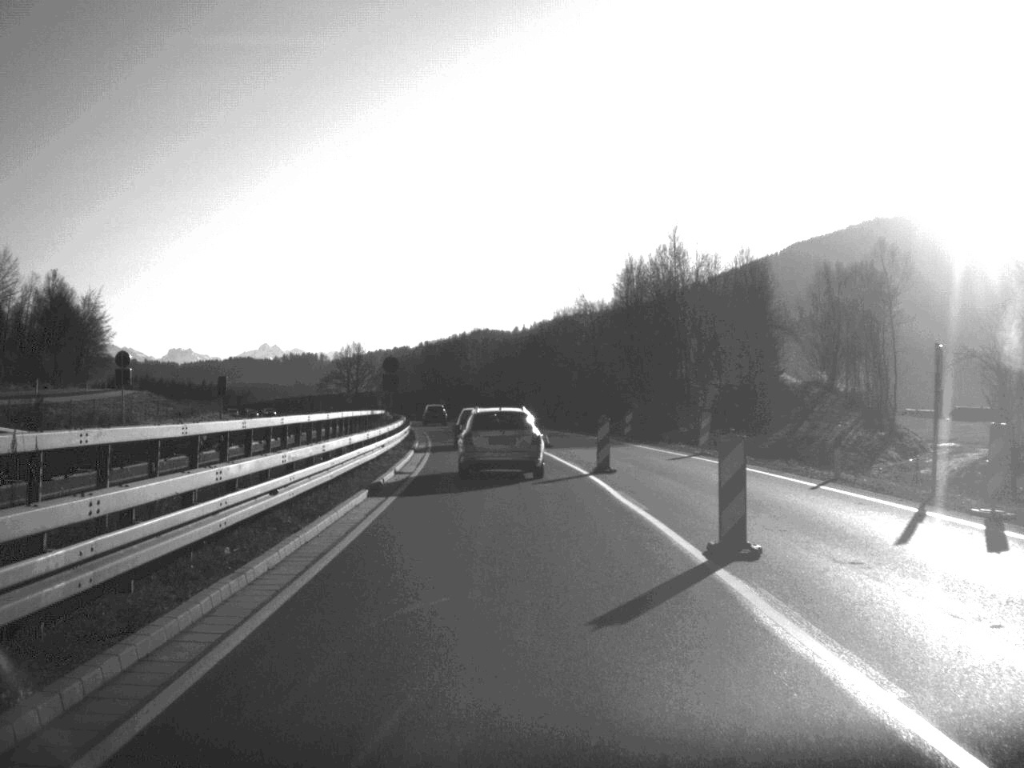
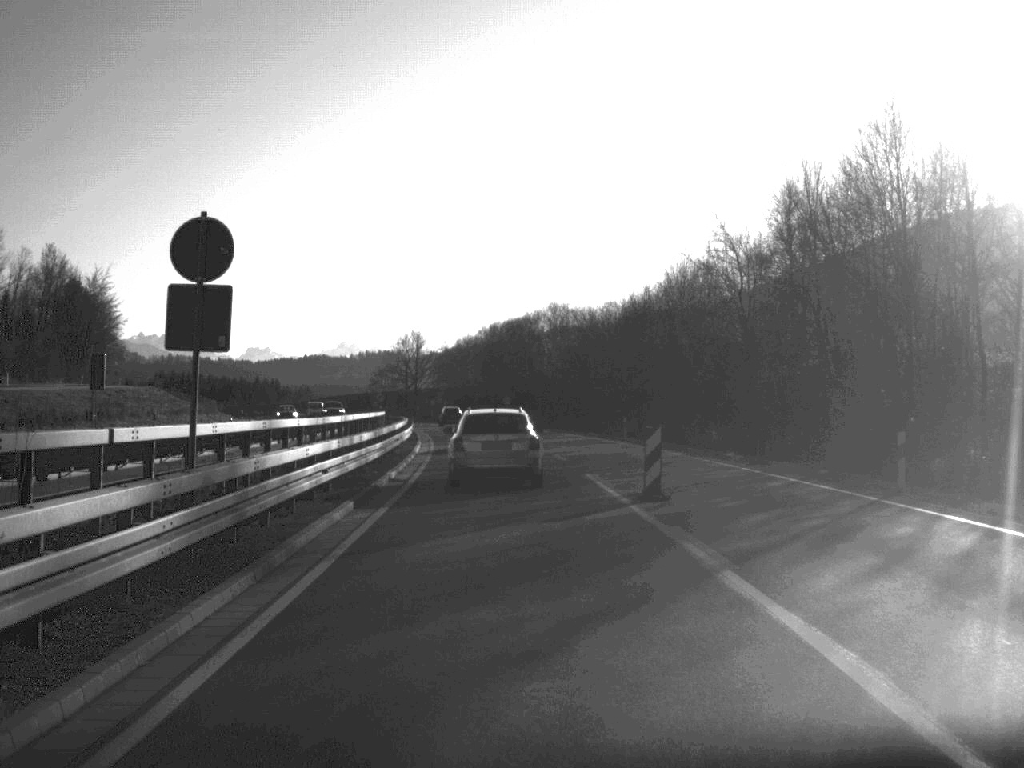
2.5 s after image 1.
(-1.3, +42.2) m; -4°
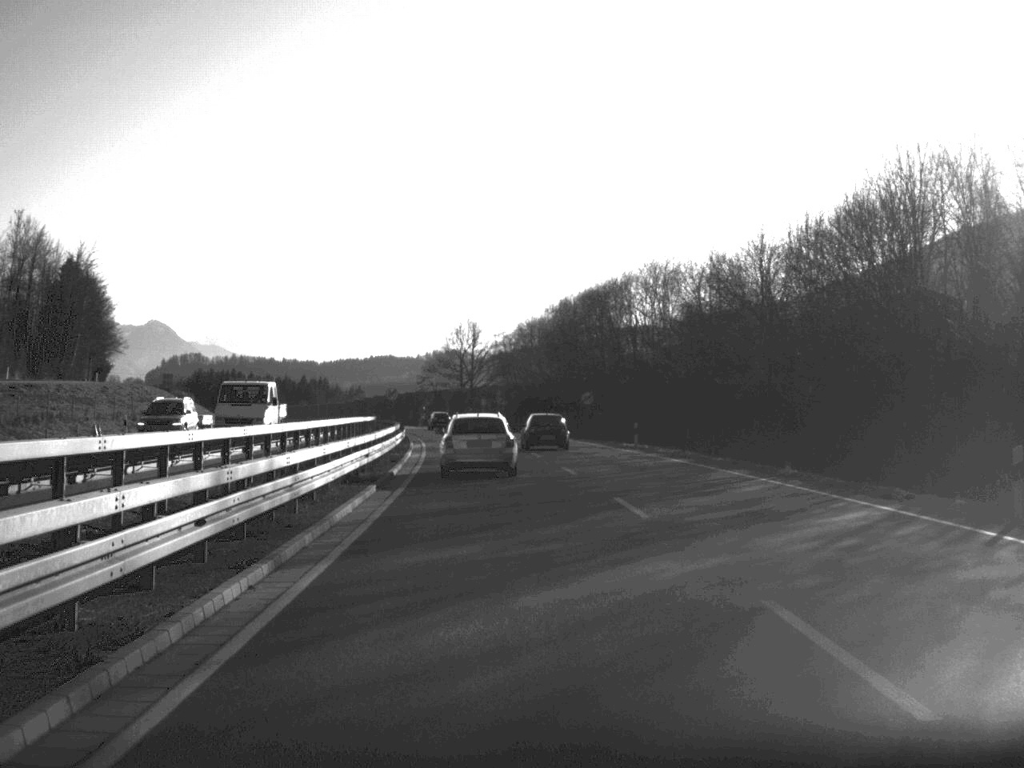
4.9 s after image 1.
(-1.2, +41.2) m; -3°
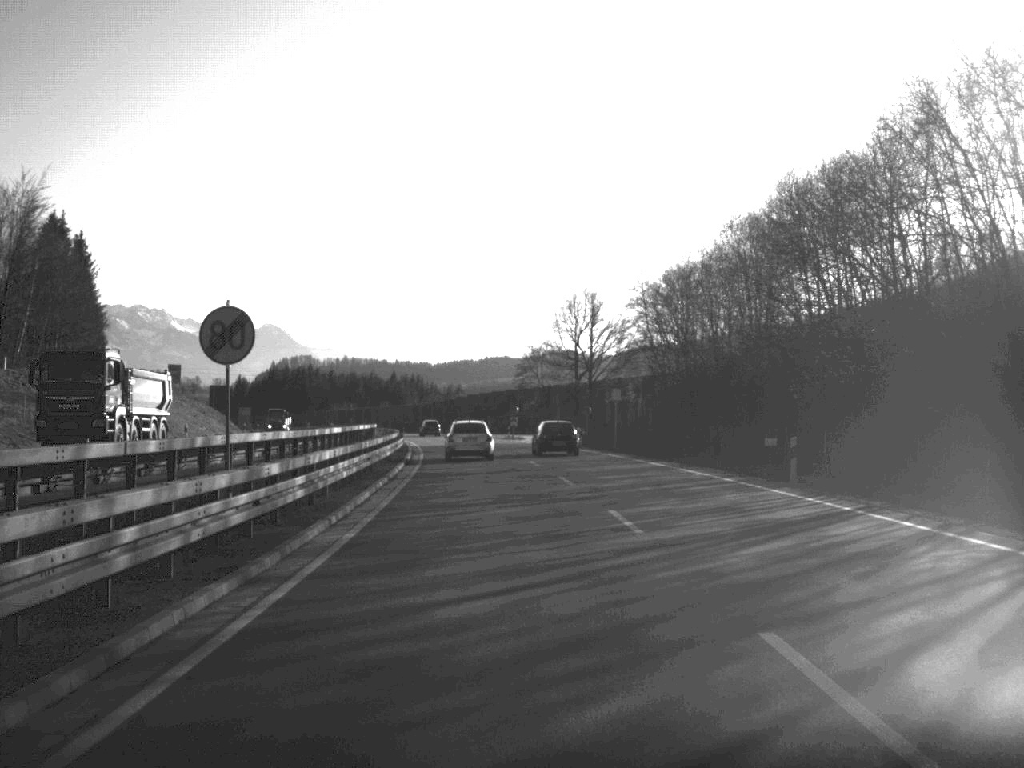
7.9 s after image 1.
(-2.6, +60.7) m; -5°
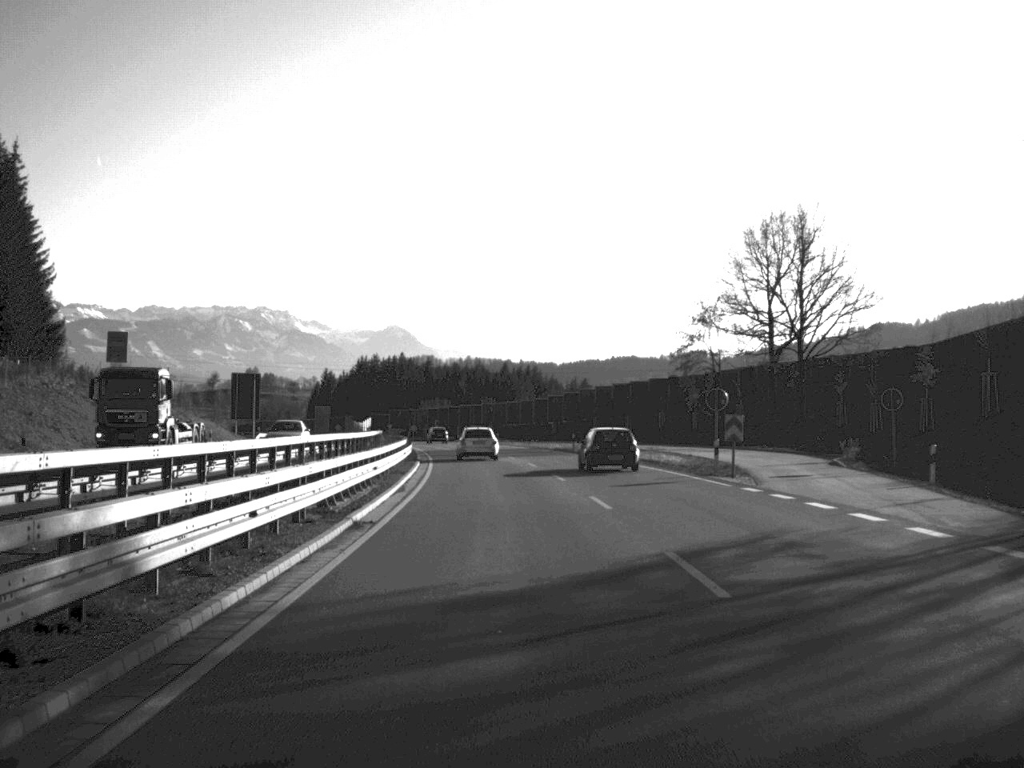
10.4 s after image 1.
(-3.3, +65.6) m; -6°
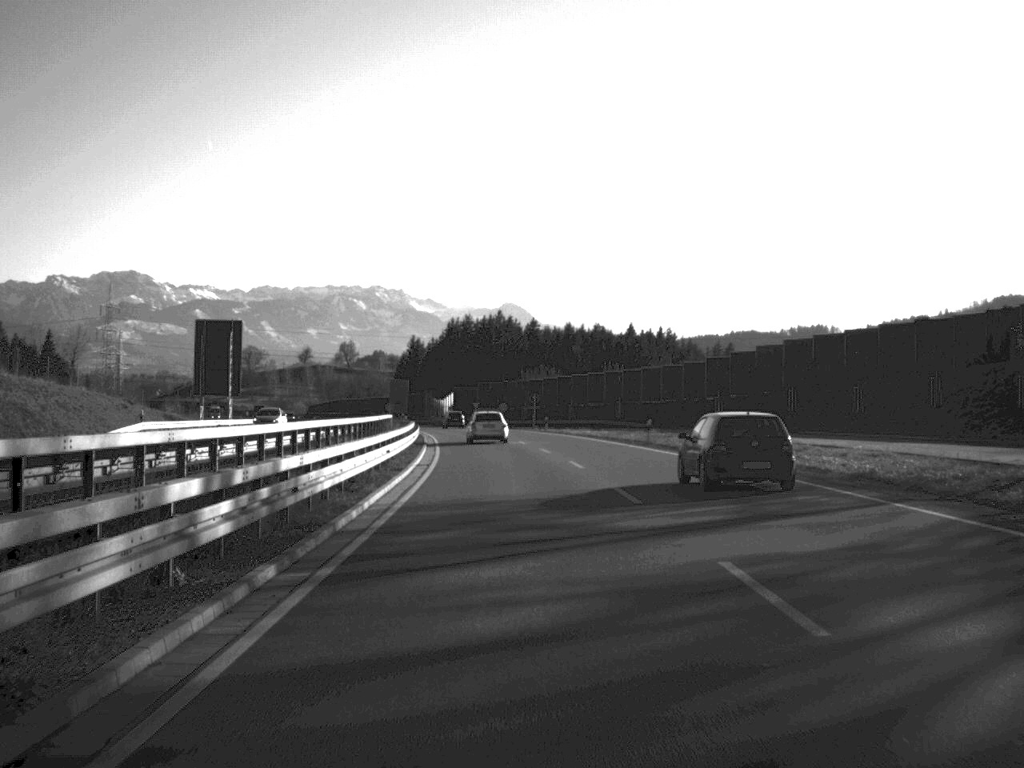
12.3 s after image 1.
(-2.9, +62.4) m; -5°
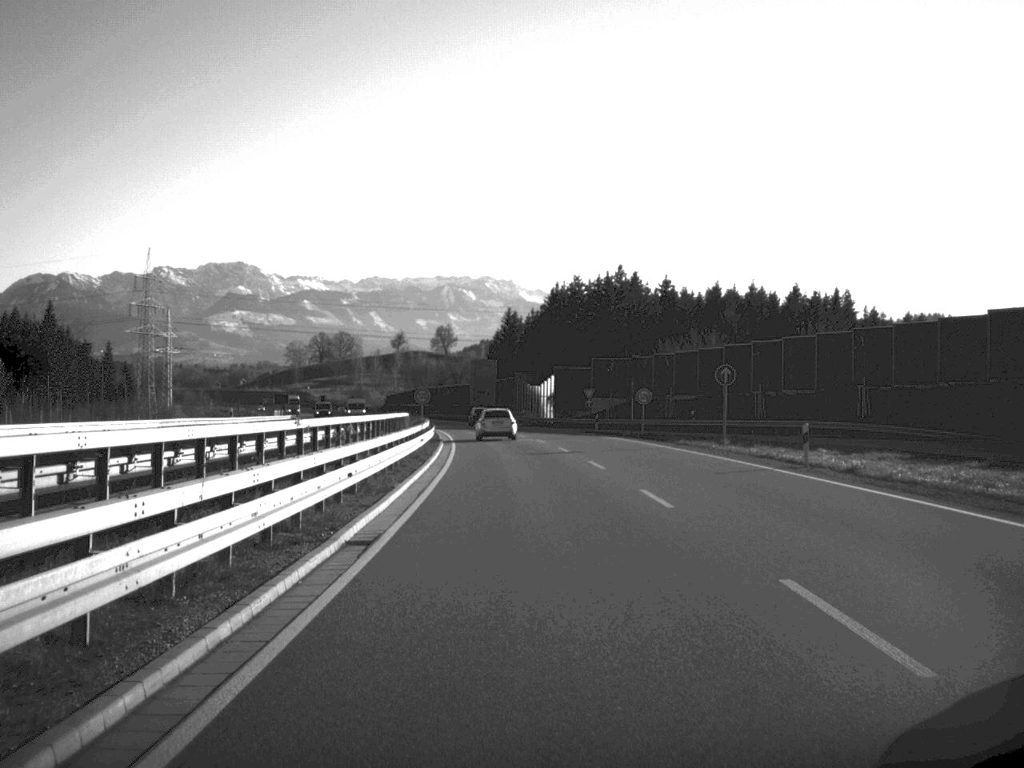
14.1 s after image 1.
(-2.7, +60.7) m; -5°
